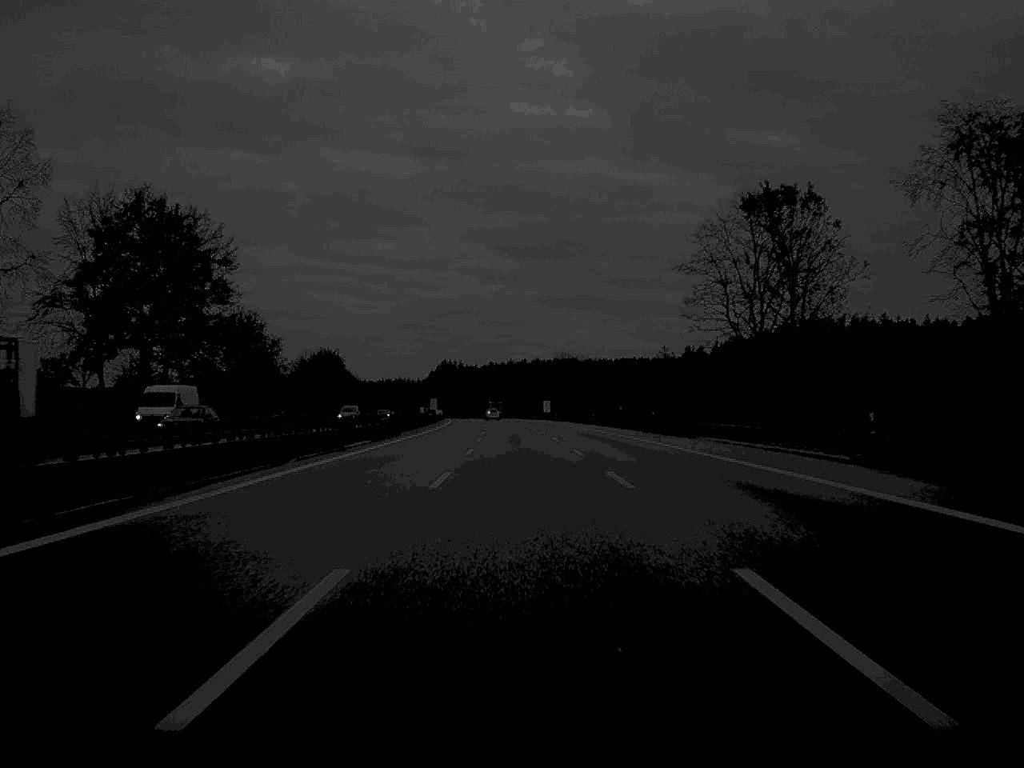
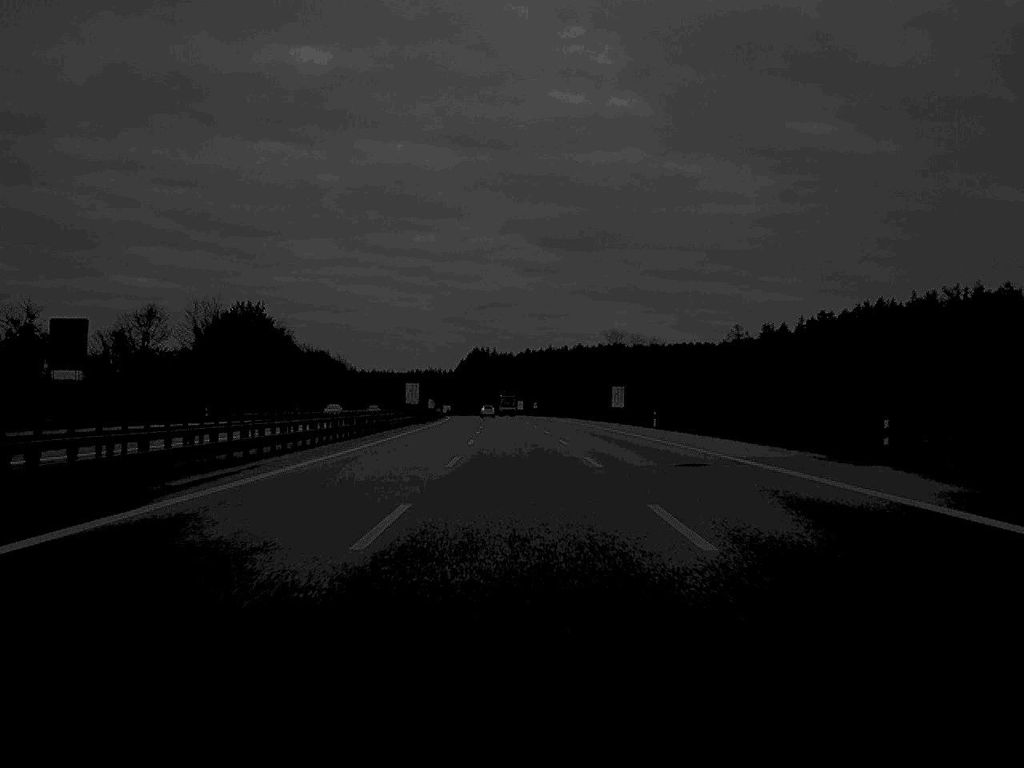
(-1.5, +99.8) m; -2°
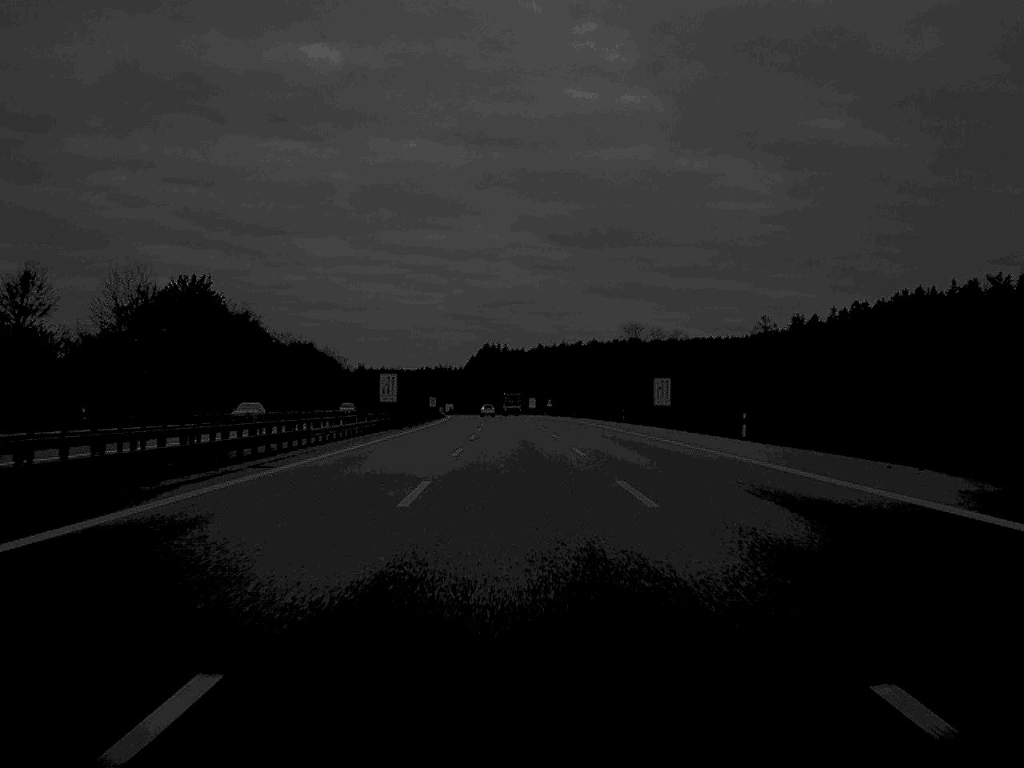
(-0.1, +30.3) m; -1°
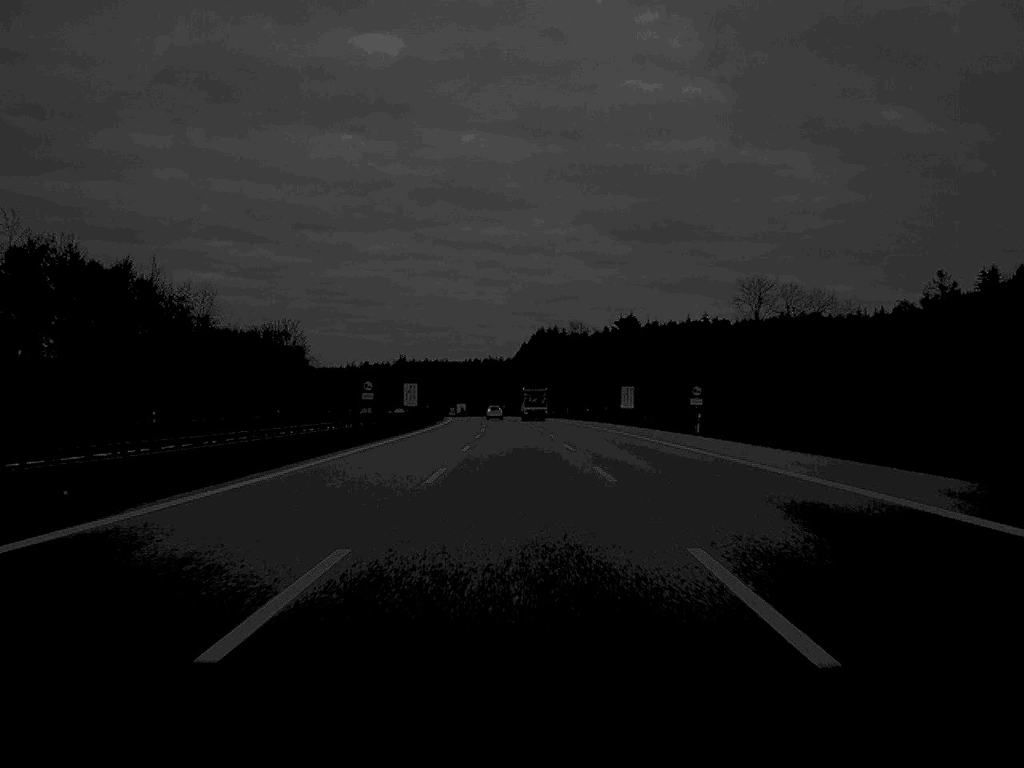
(-2.9, +136.0) m; -3°
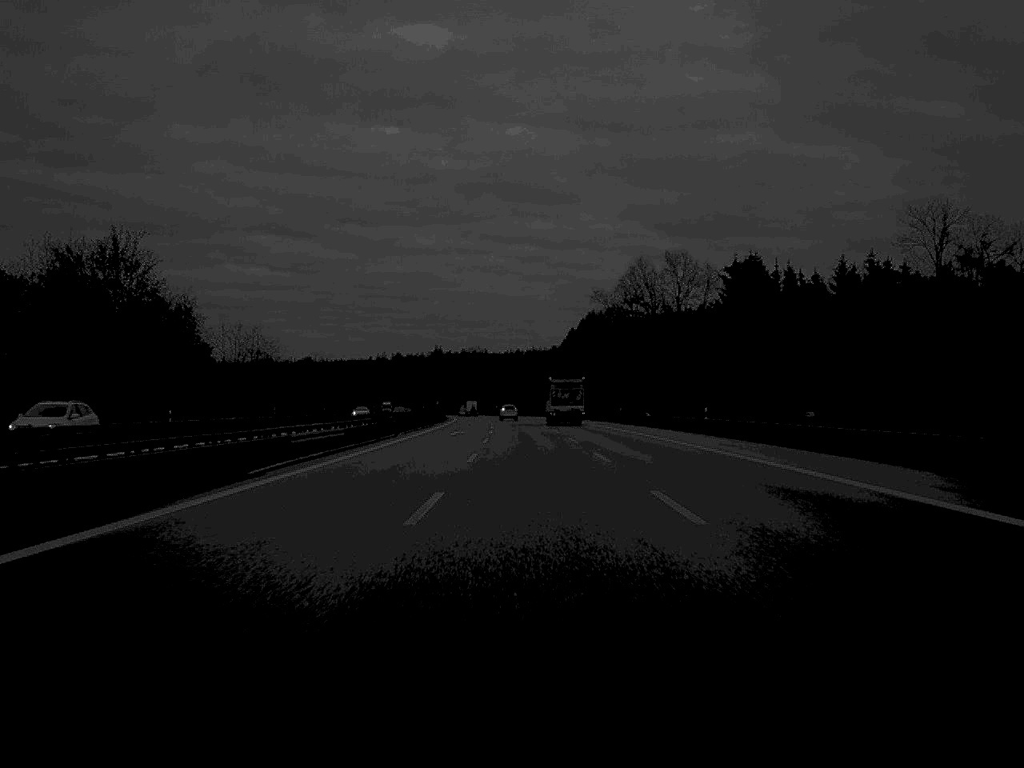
(-1.7, +98.3) m; -2°
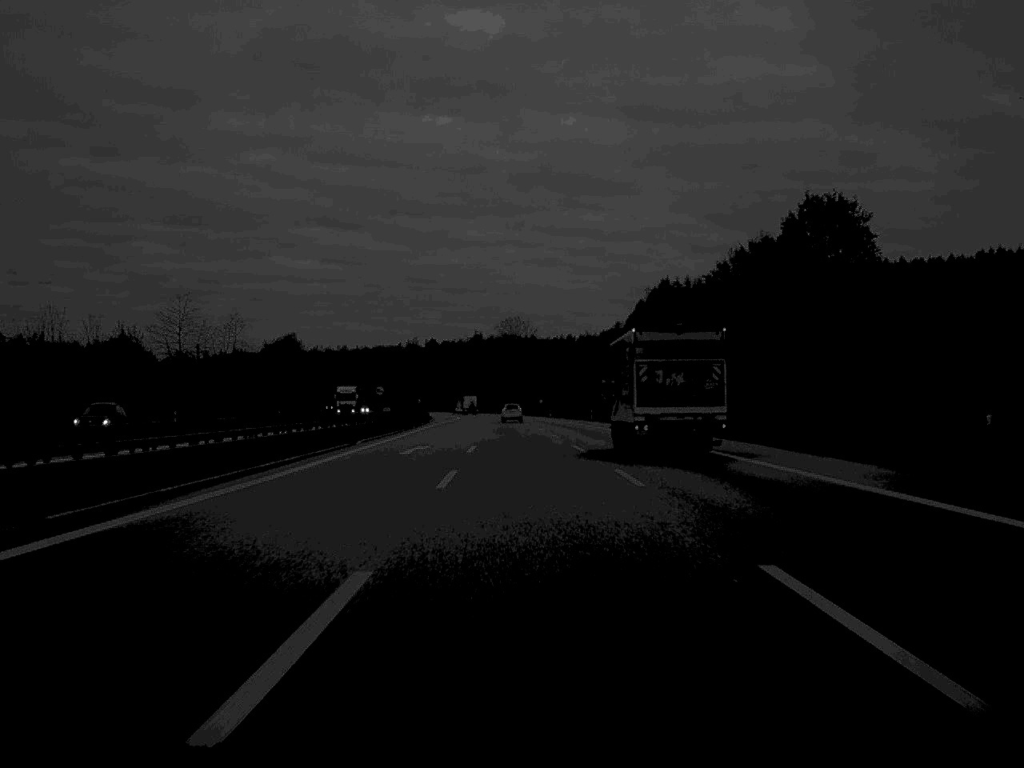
(-2.4, +134.5) m; -2°
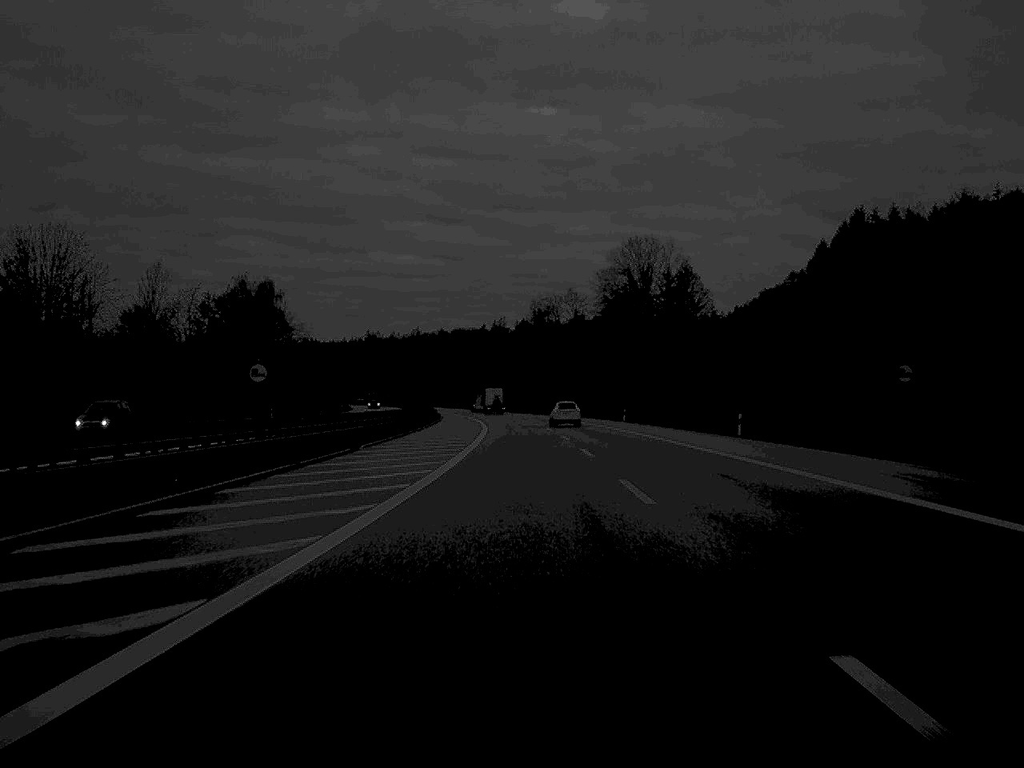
(-6.2, +164.5) m; -5°
